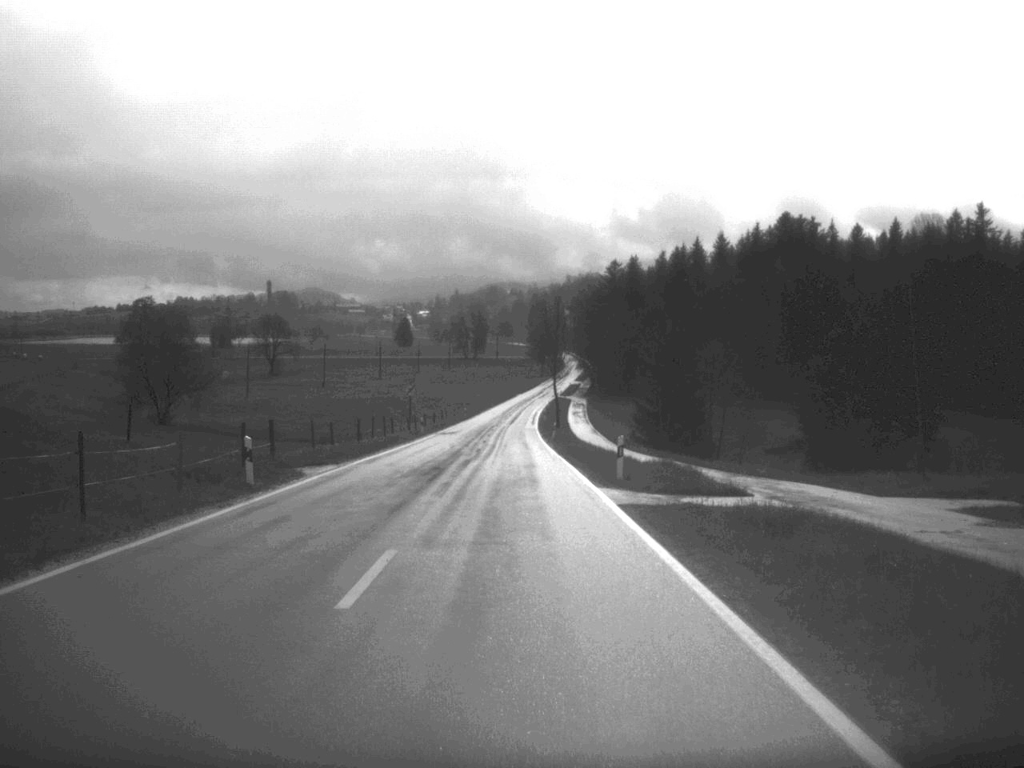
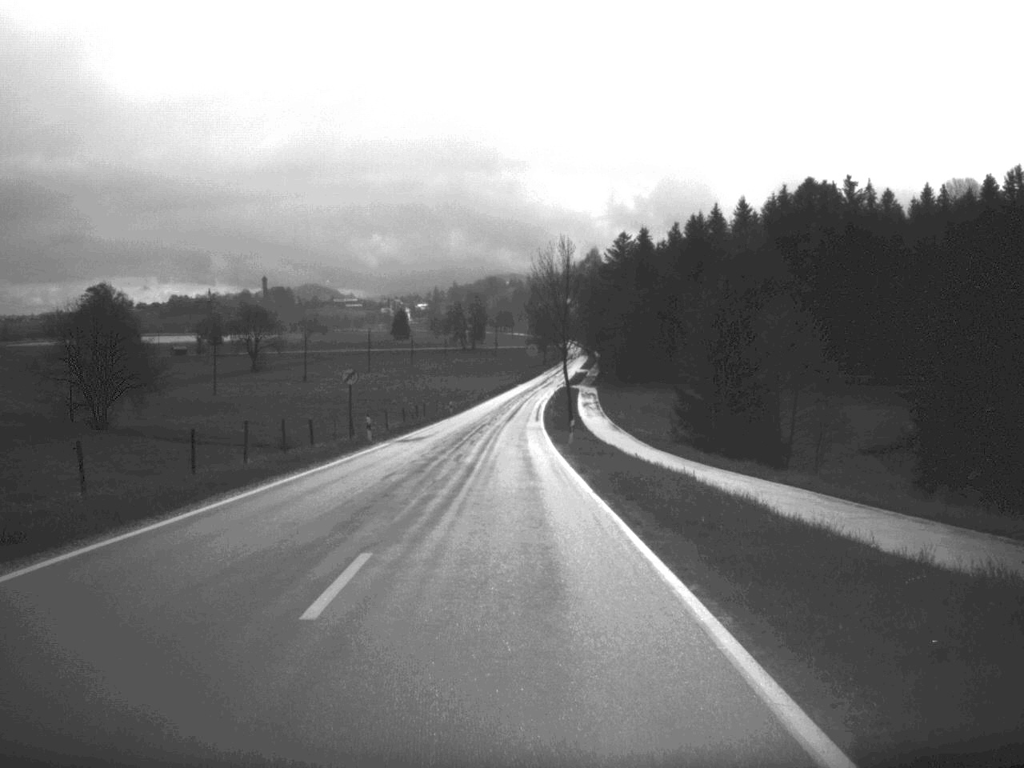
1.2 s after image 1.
(0.0, +24.3) m; 0°
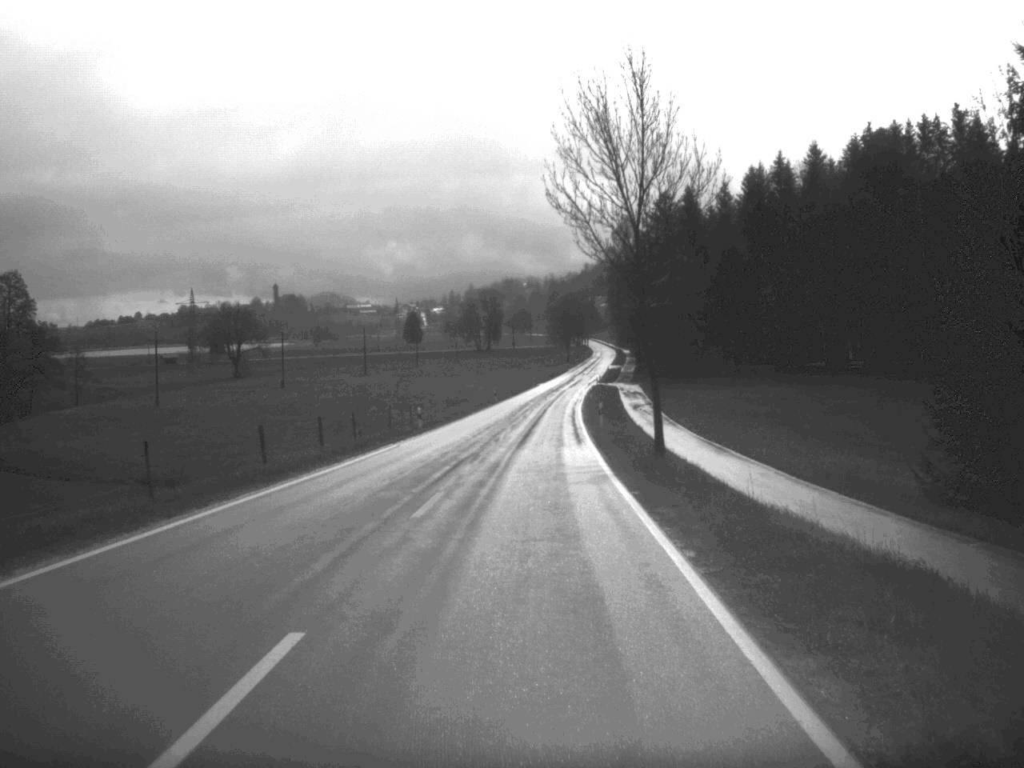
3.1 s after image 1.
(-0.4, +40.8) m; -1°
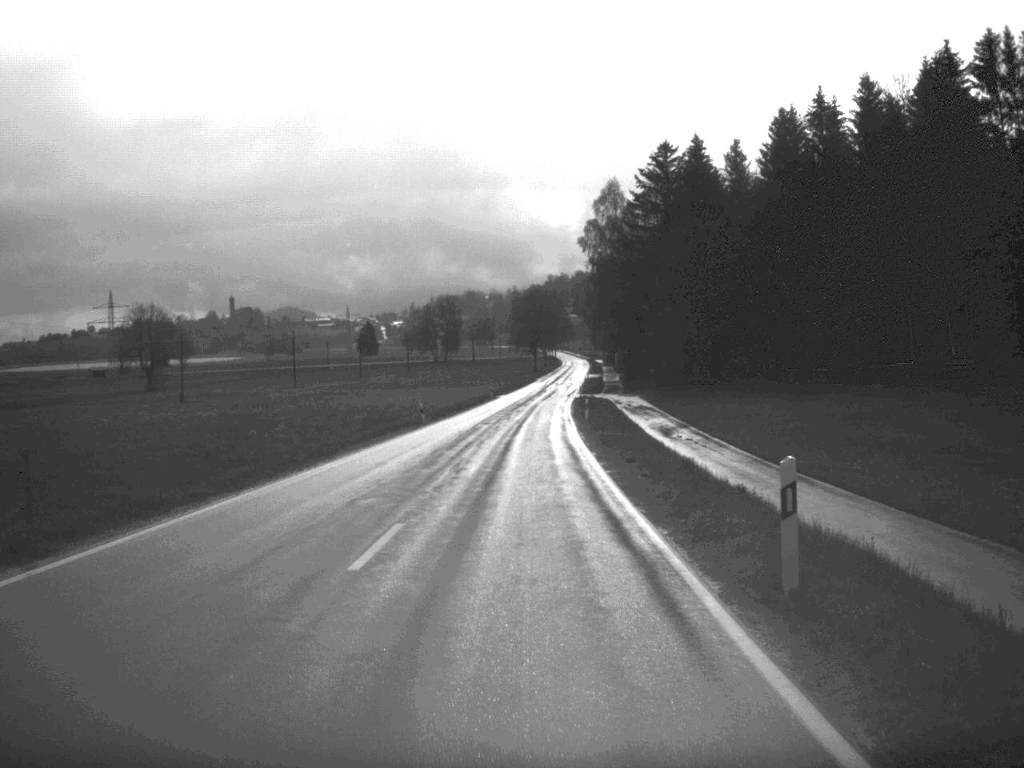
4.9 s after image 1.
(+0.6, +40.7) m; +2°
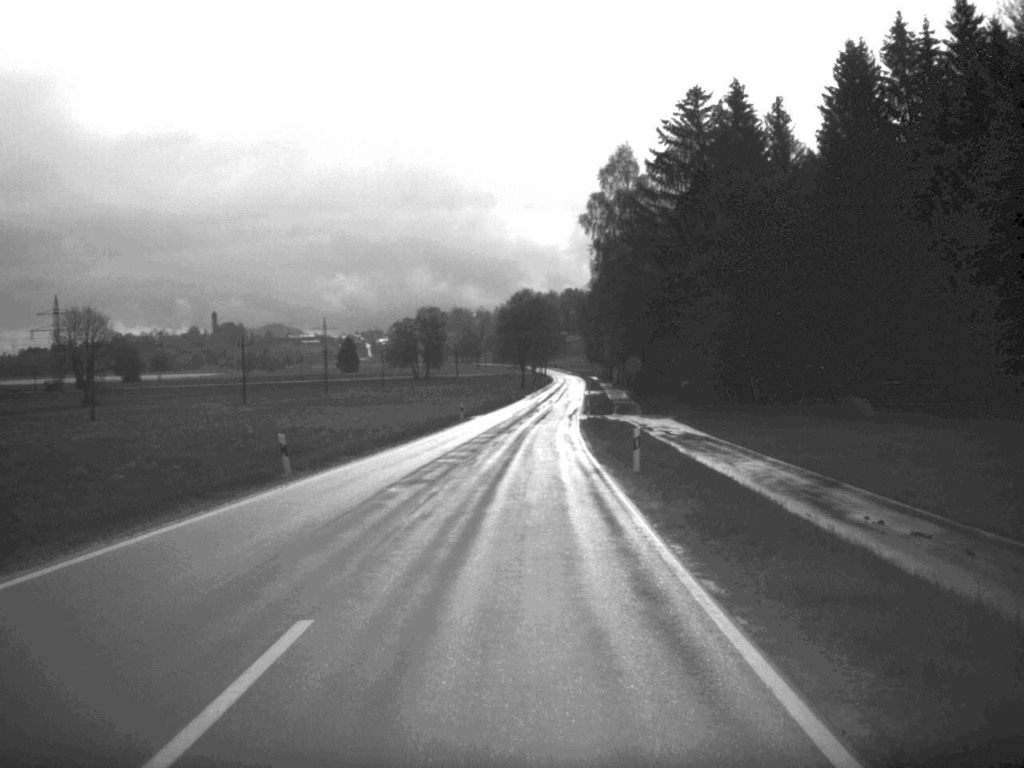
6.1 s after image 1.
(+0.1, +30.4) m; +1°
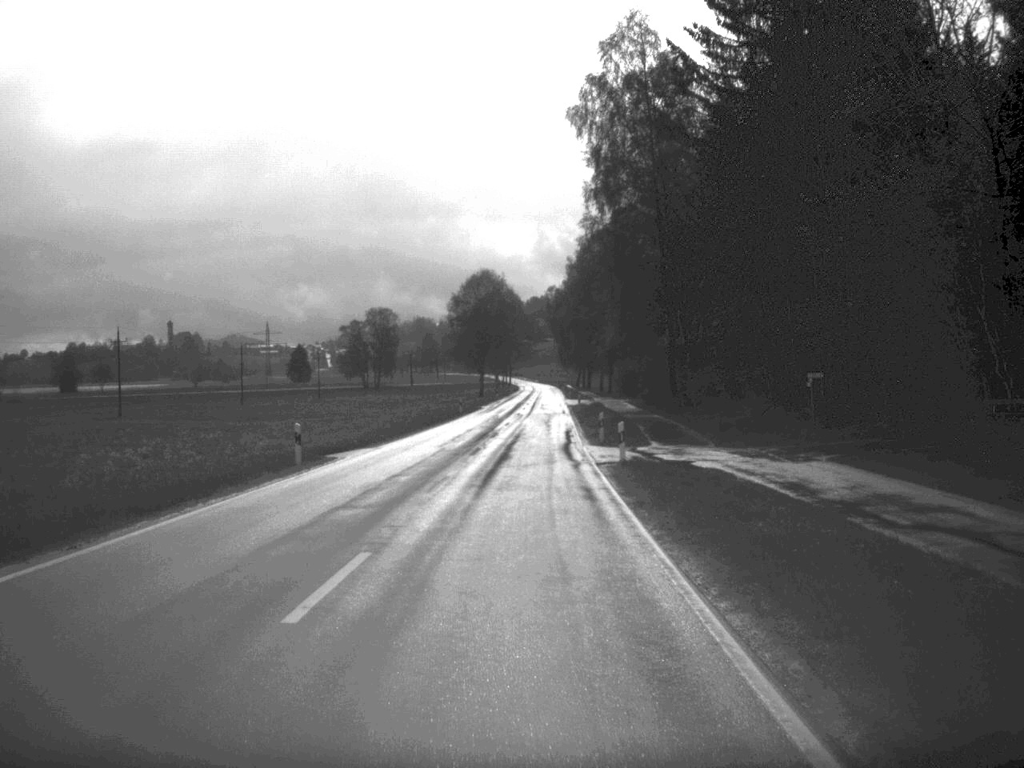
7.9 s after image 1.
(+0.6, +43.9) m; +2°
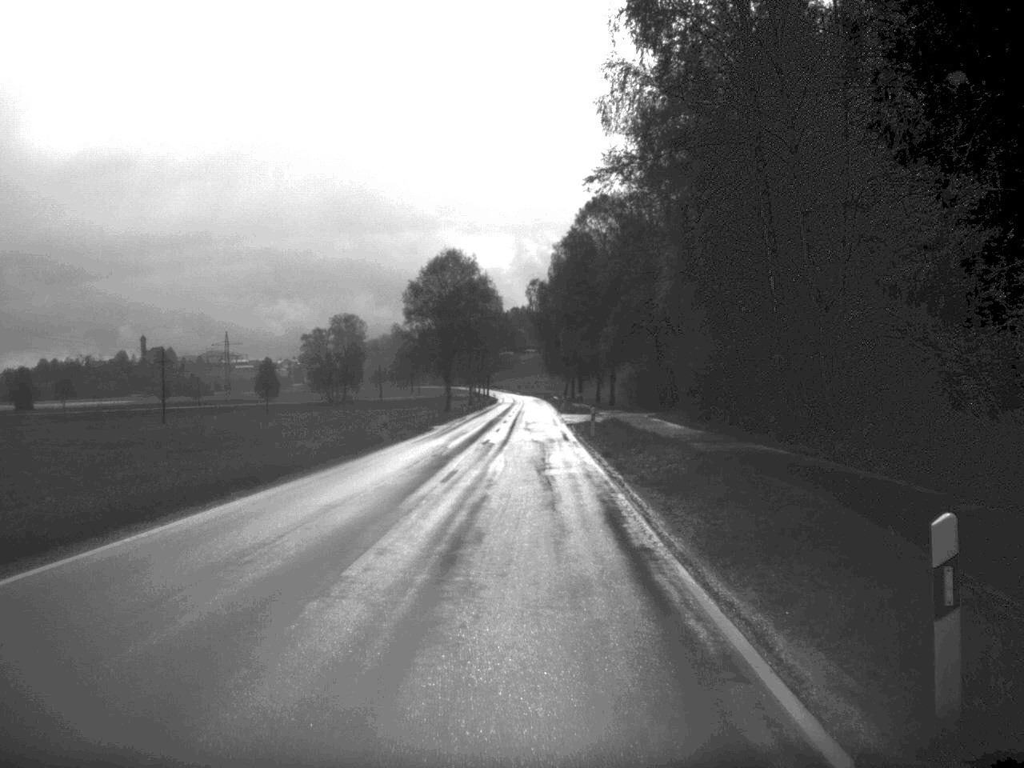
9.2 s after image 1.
(+0.2, +33.2) m; +1°
